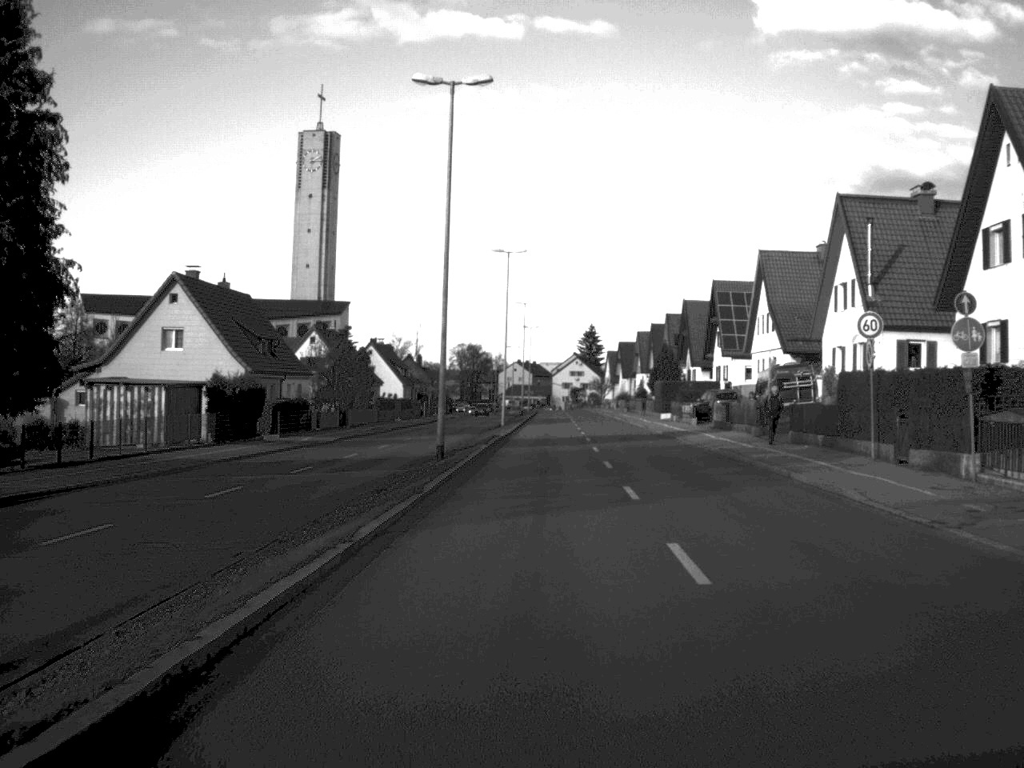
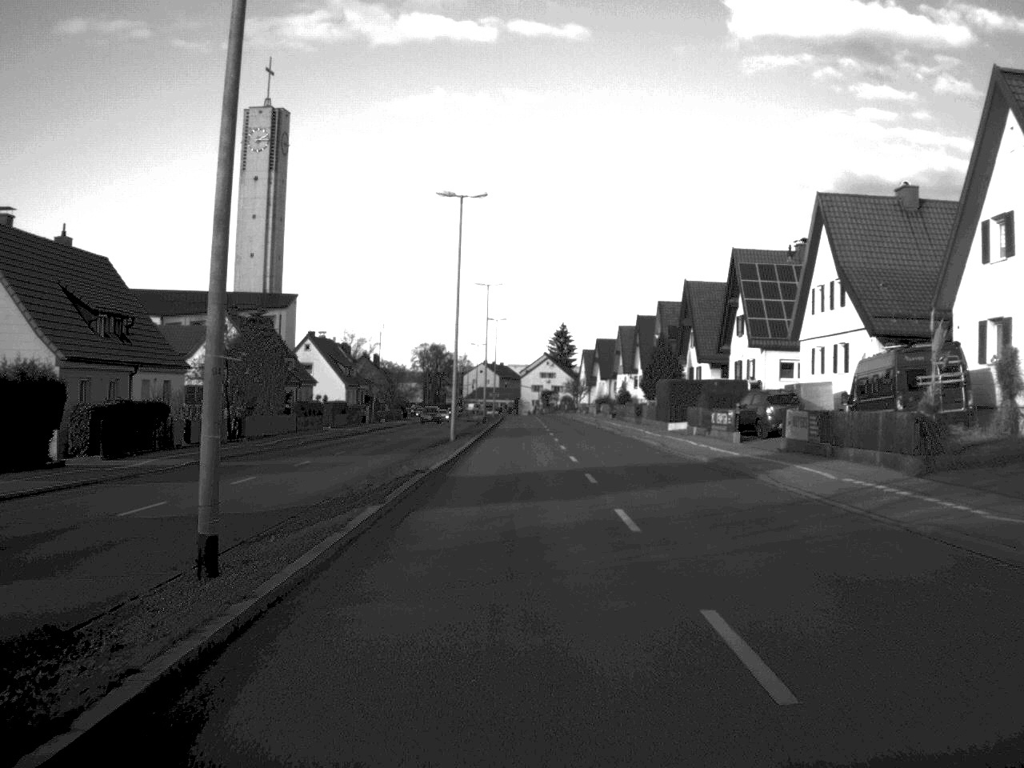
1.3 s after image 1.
(+0.3, +22.0) m; +1°
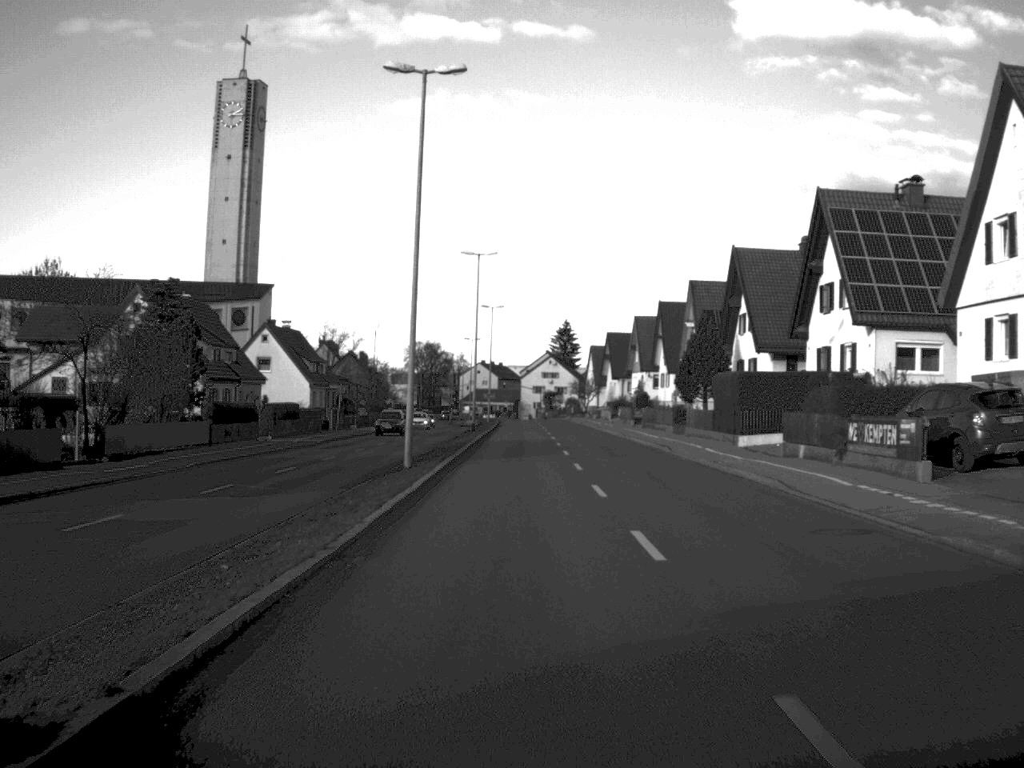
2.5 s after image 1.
(0.0, +20.7) m; 0°
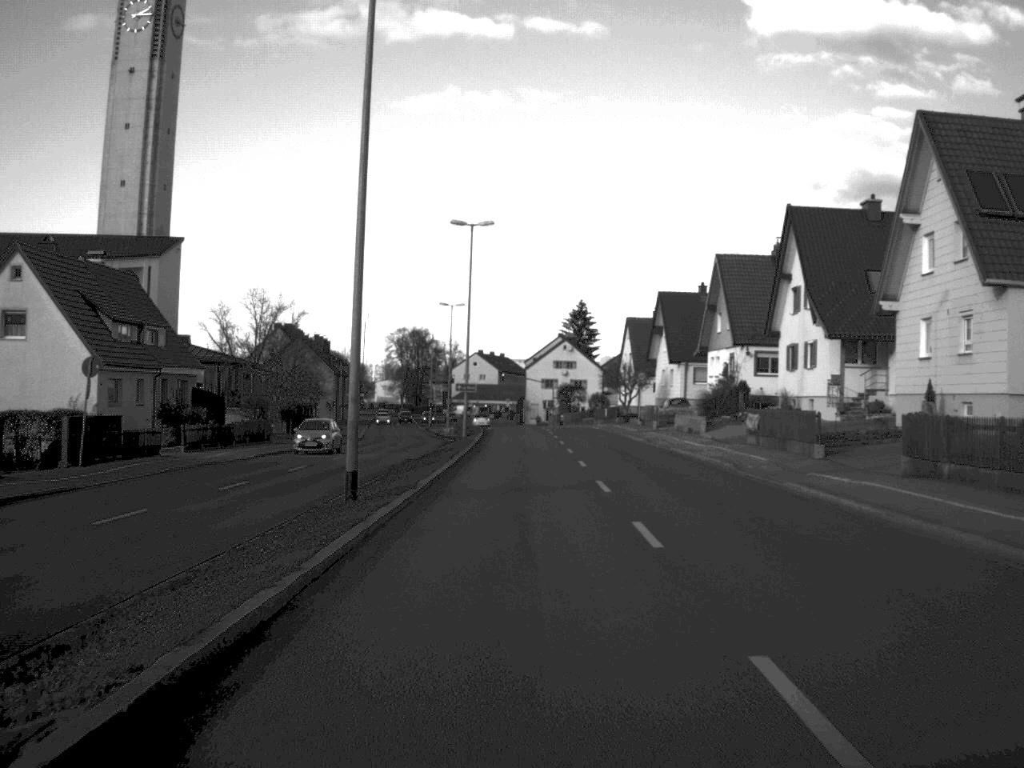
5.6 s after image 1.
(-0.2, +52.5) m; 0°
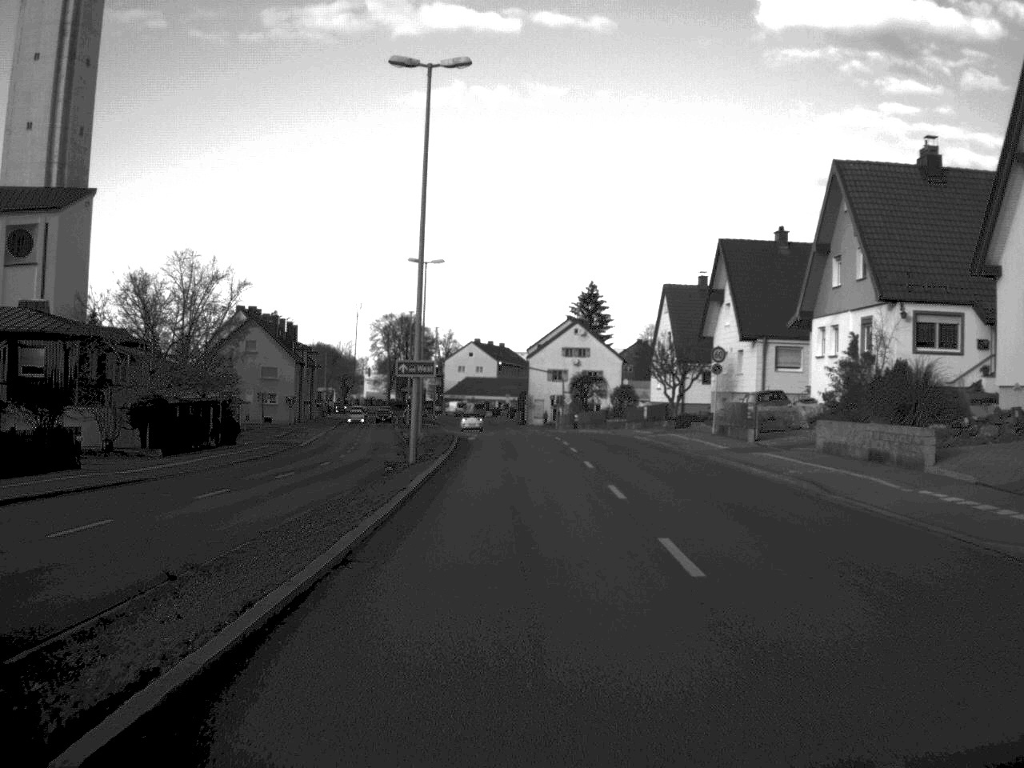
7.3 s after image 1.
(0.0, +29.2) m; 0°
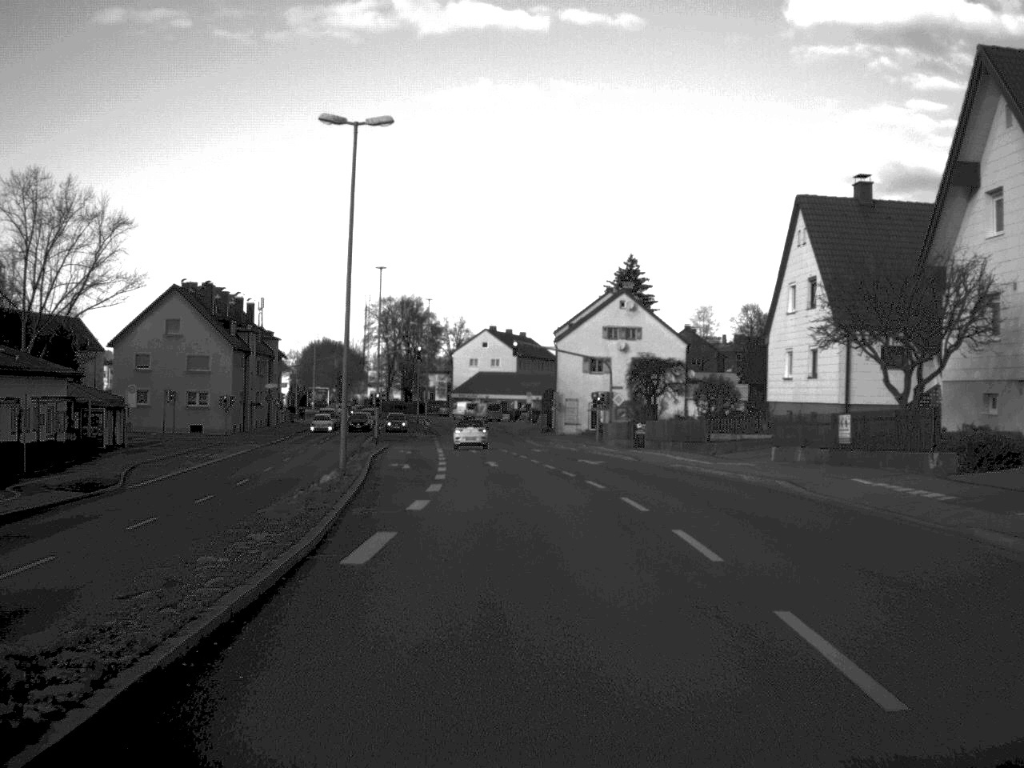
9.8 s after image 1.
(-0.3, +37.5) m; -1°
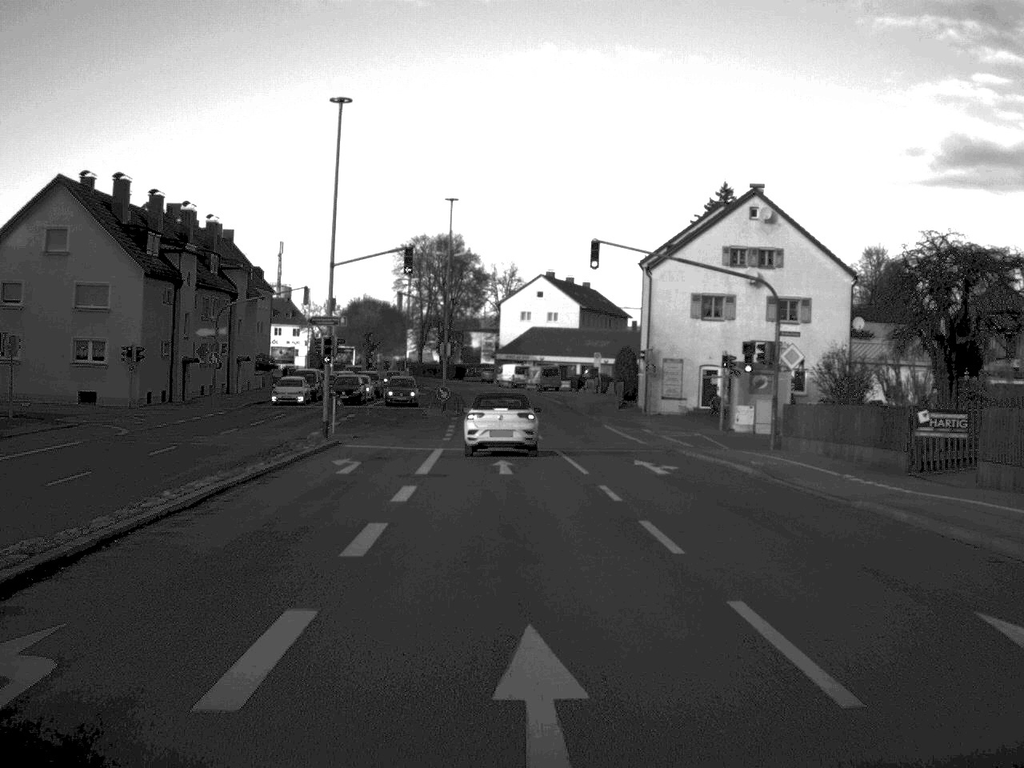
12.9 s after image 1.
(-0.9, +35.1) m; -3°
